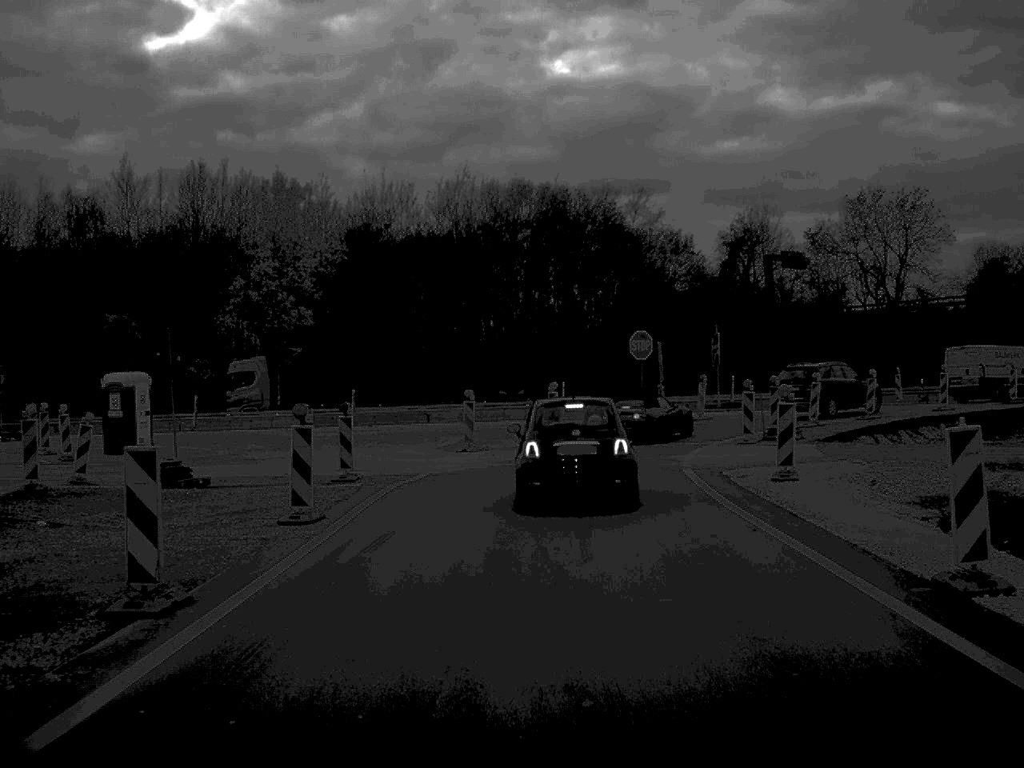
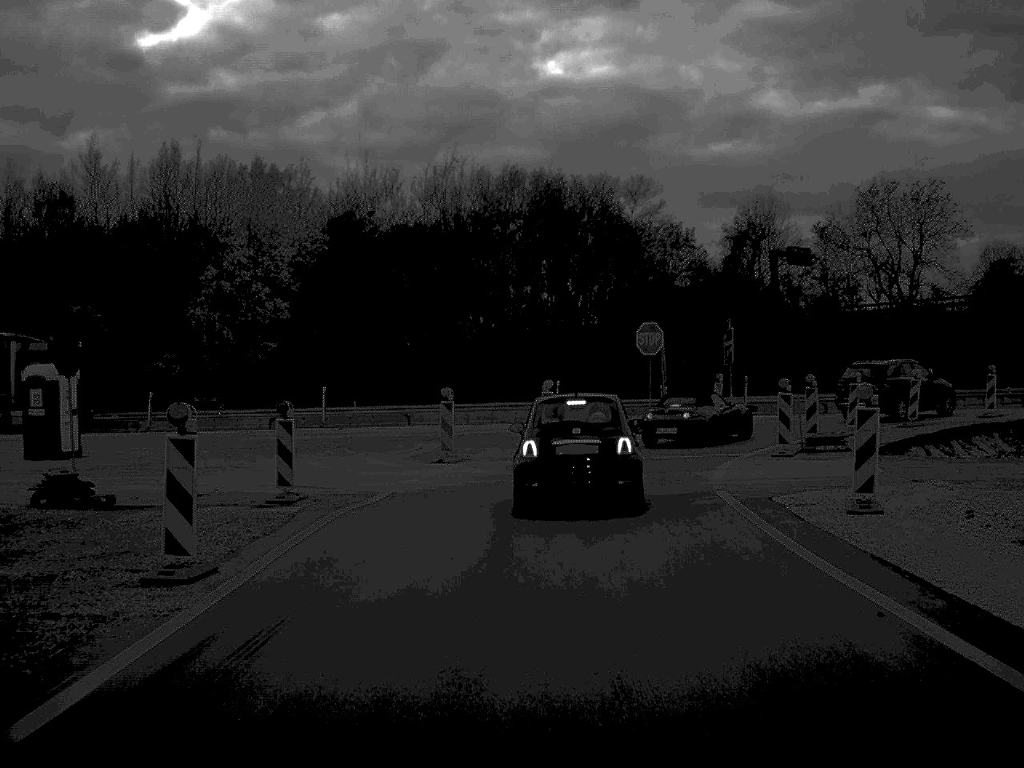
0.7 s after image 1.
(0.0, +5.5) m; 0°
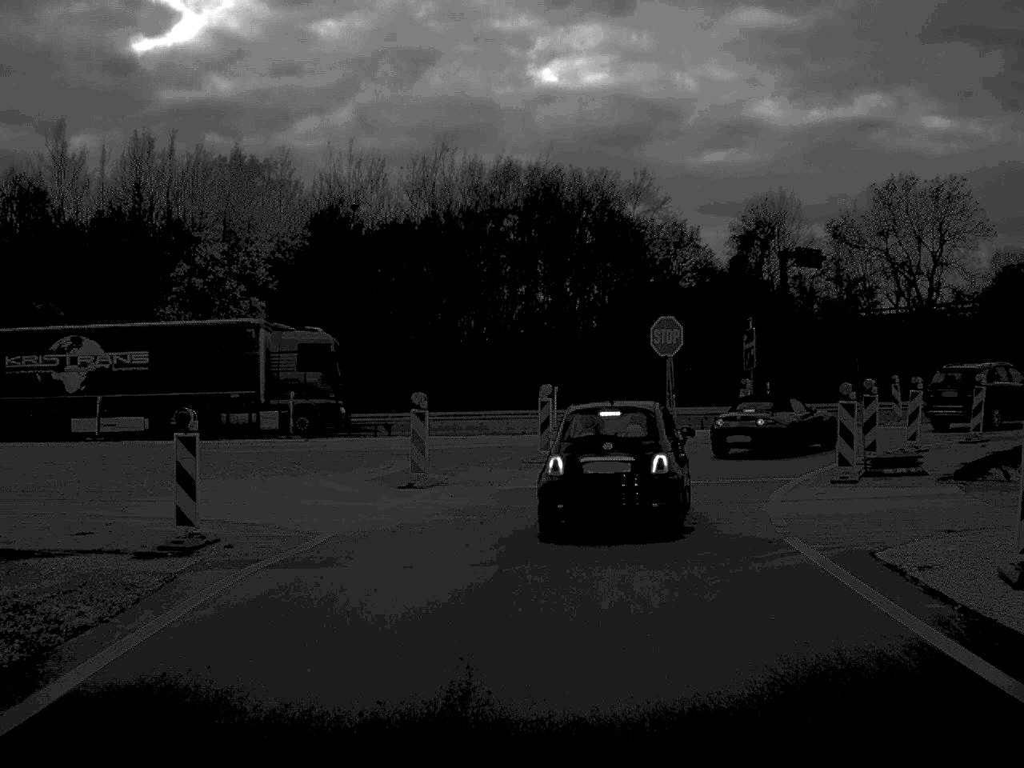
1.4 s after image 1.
(0.0, +5.3) m; 0°
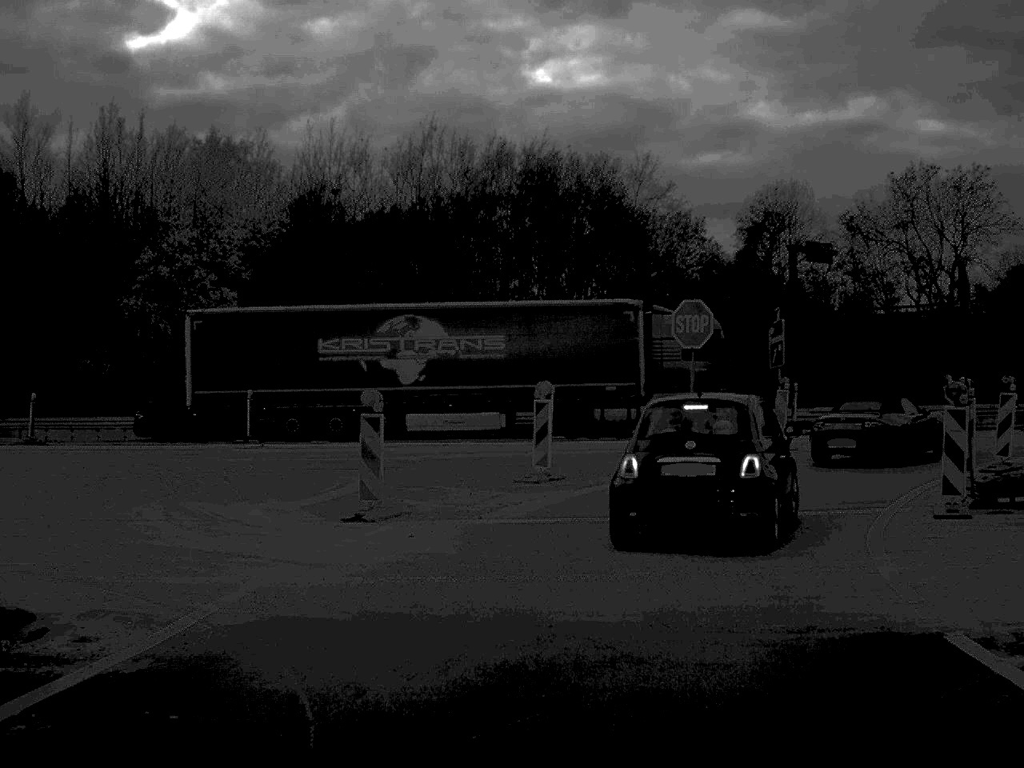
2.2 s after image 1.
(0.0, +5.7) m; 0°
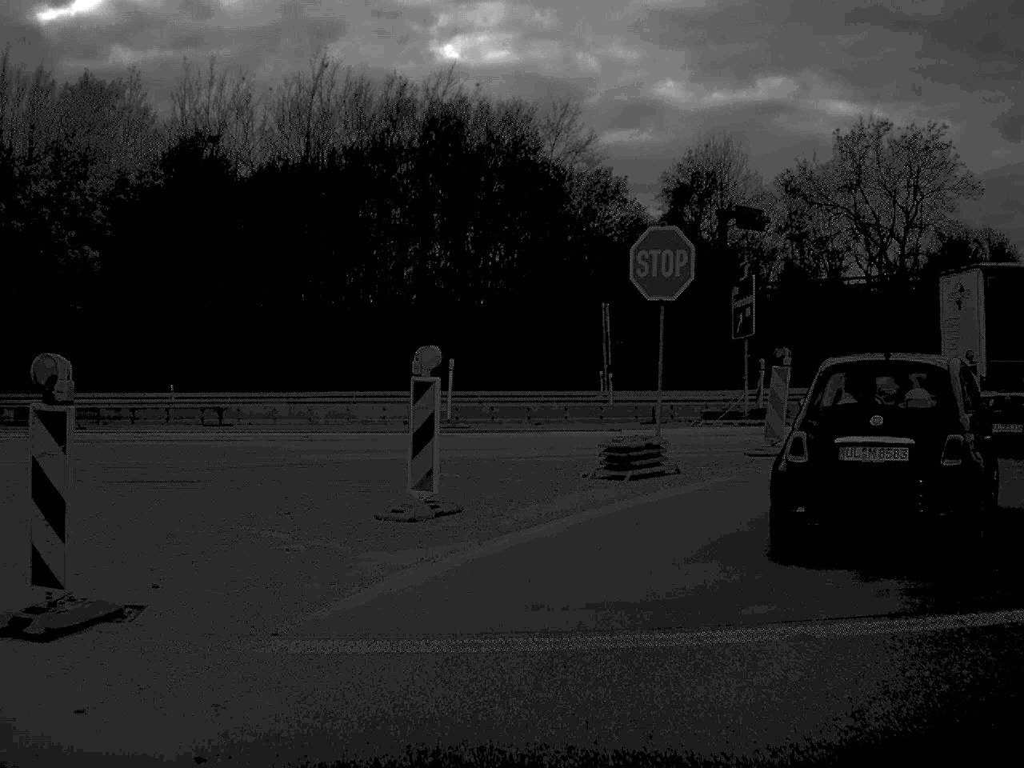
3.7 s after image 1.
(+0.2, +8.0) m; +5°
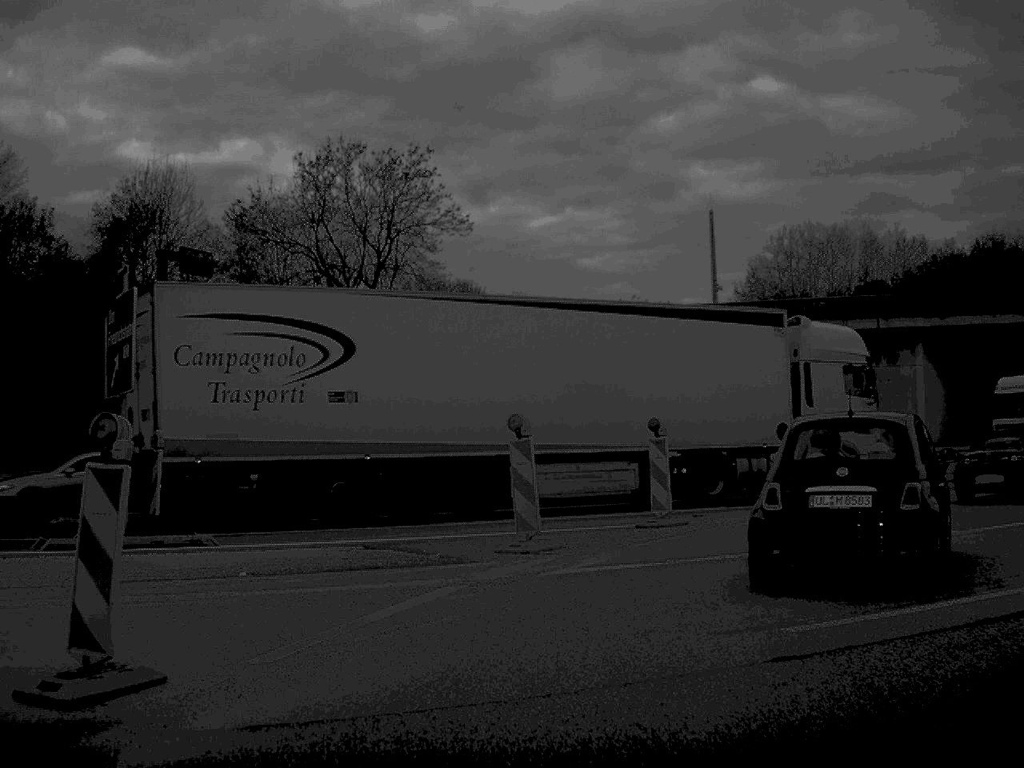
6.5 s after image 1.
(+2.3, +11.1) m; +24°
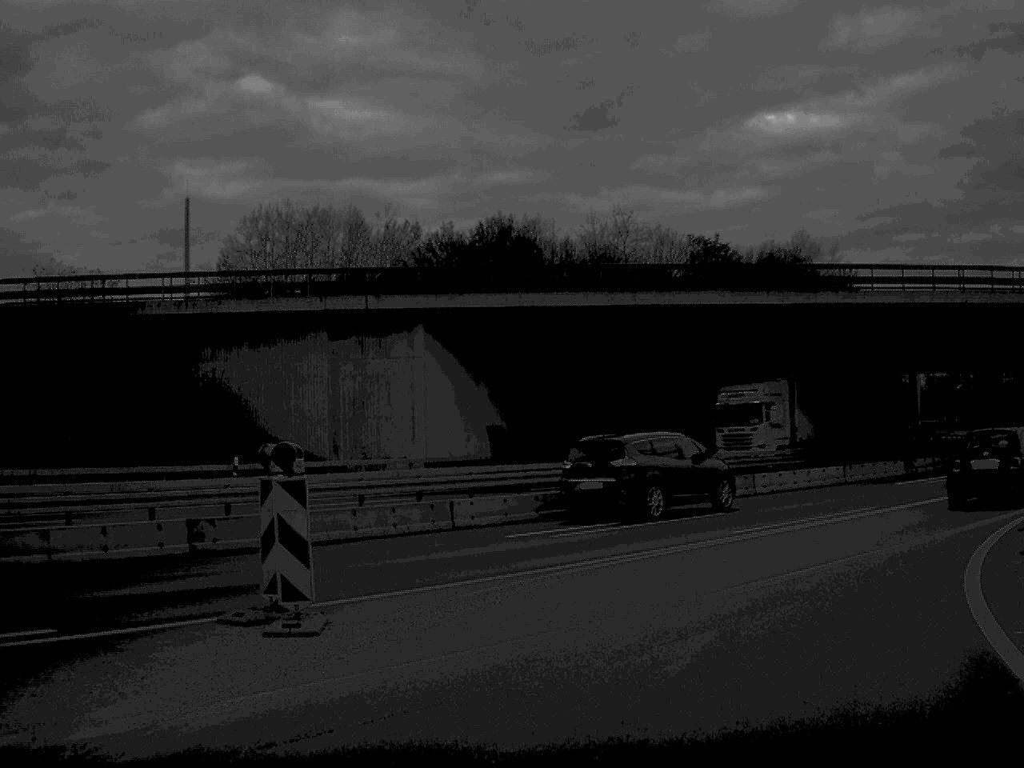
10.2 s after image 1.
(+2.6, +13.1) m; +23°
